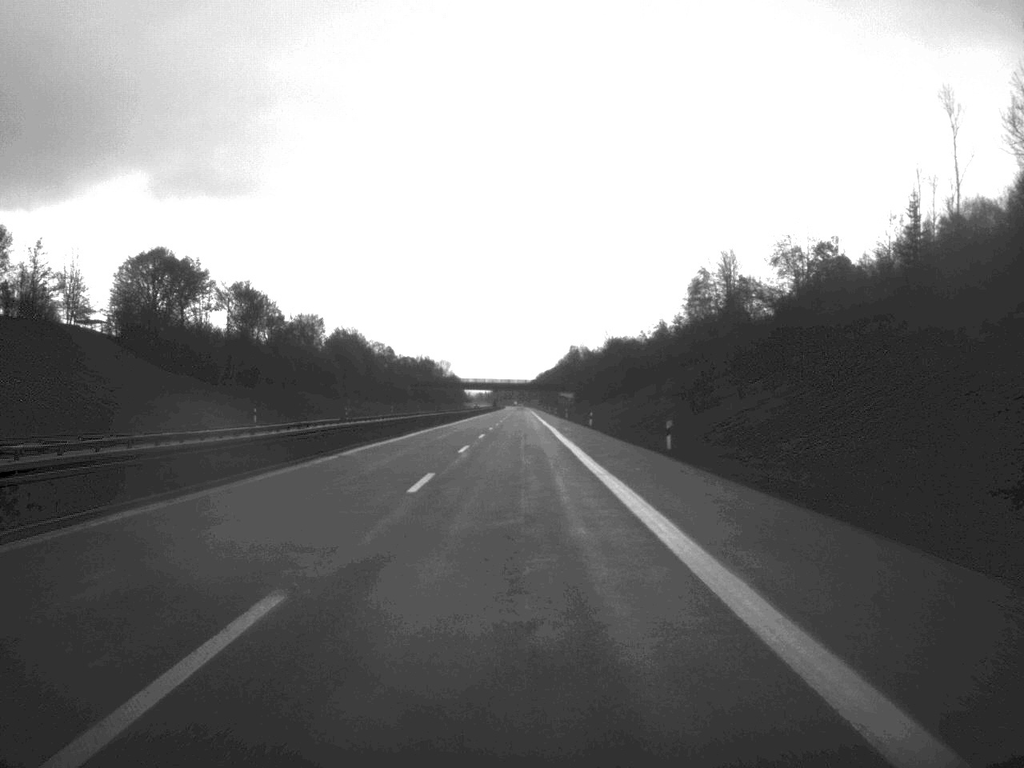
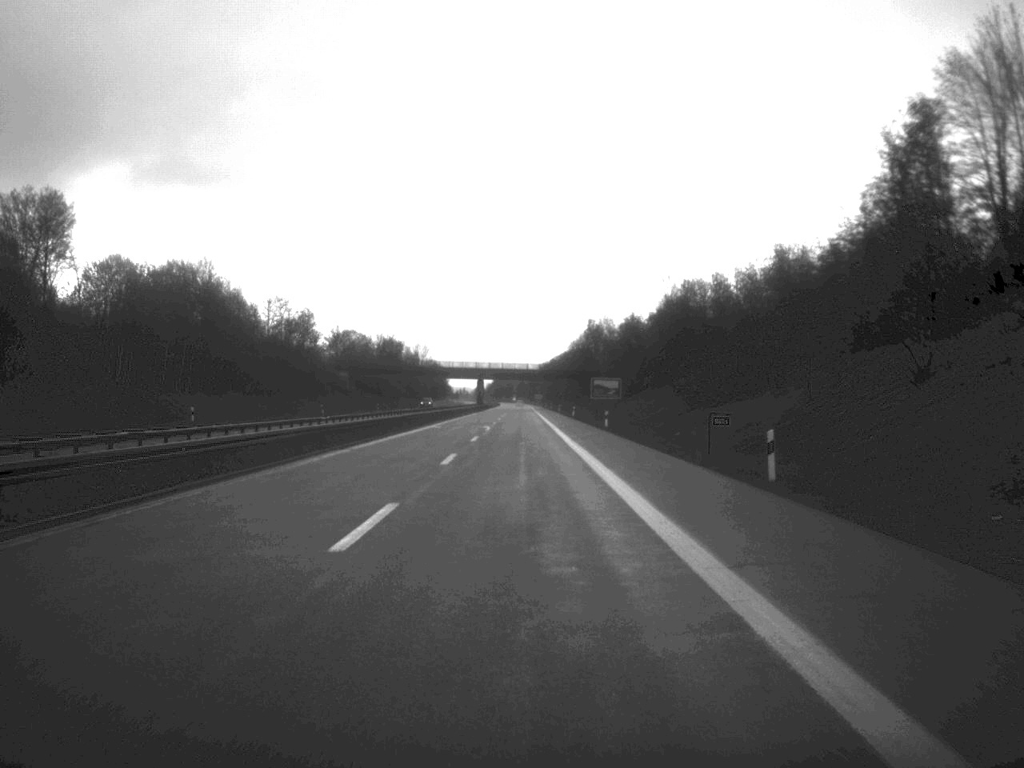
(-0.3, +115.3) m; 0°
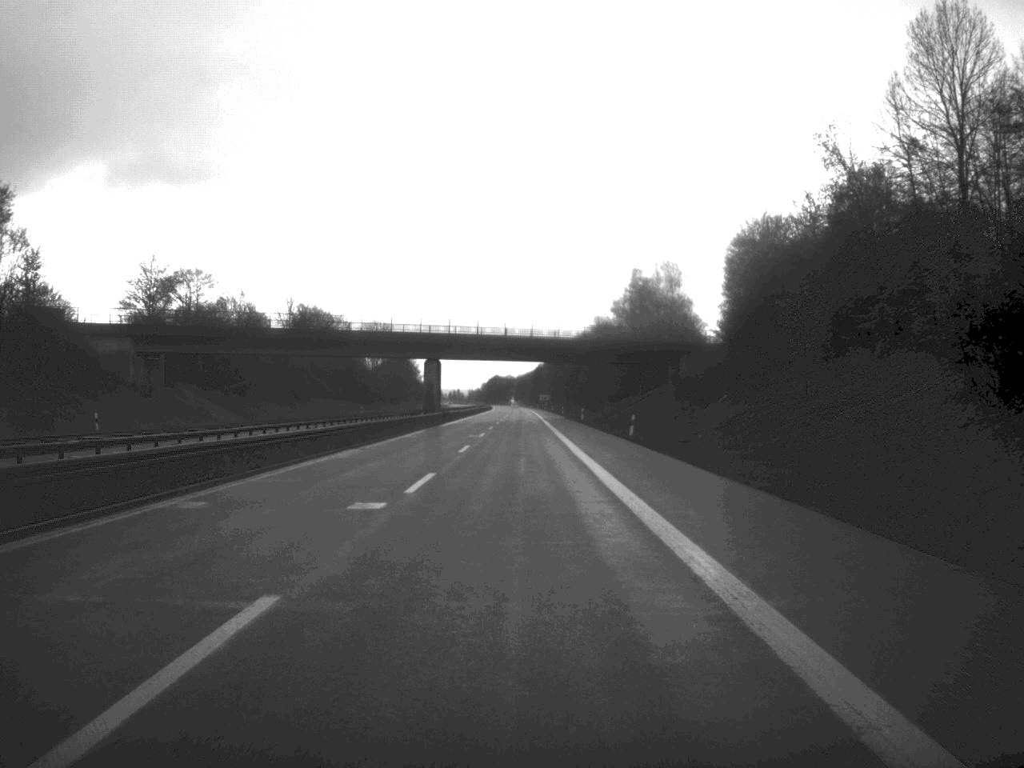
(-0.2, +114.9) m; 0°
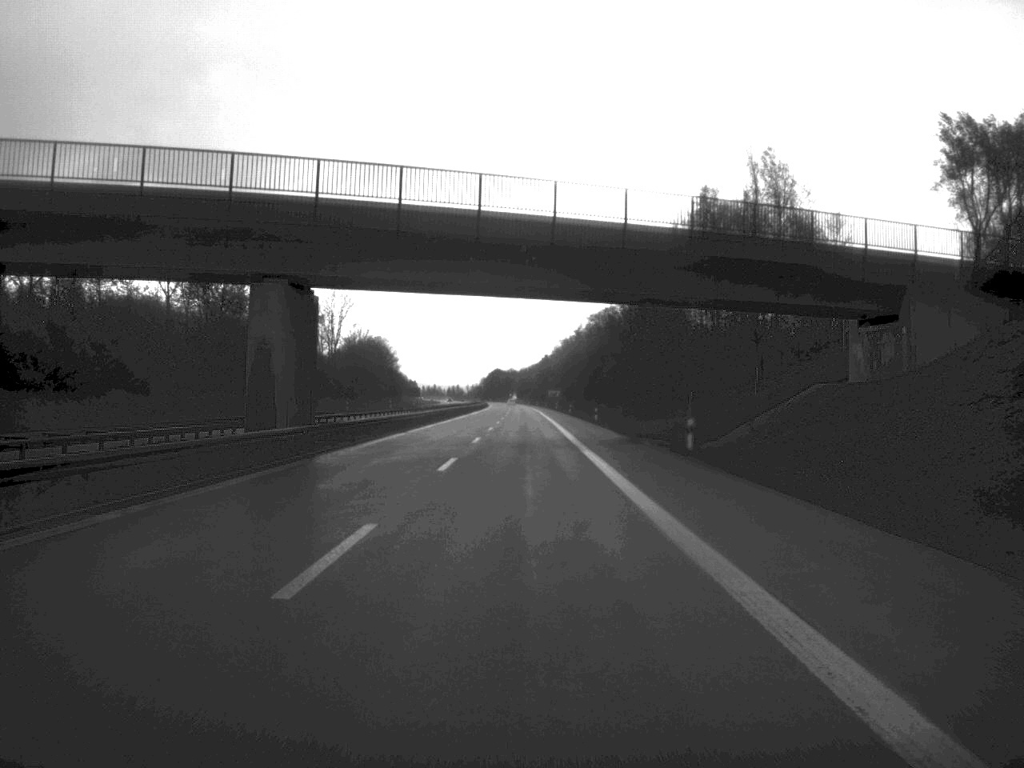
(-0.2, +65.4) m; 0°
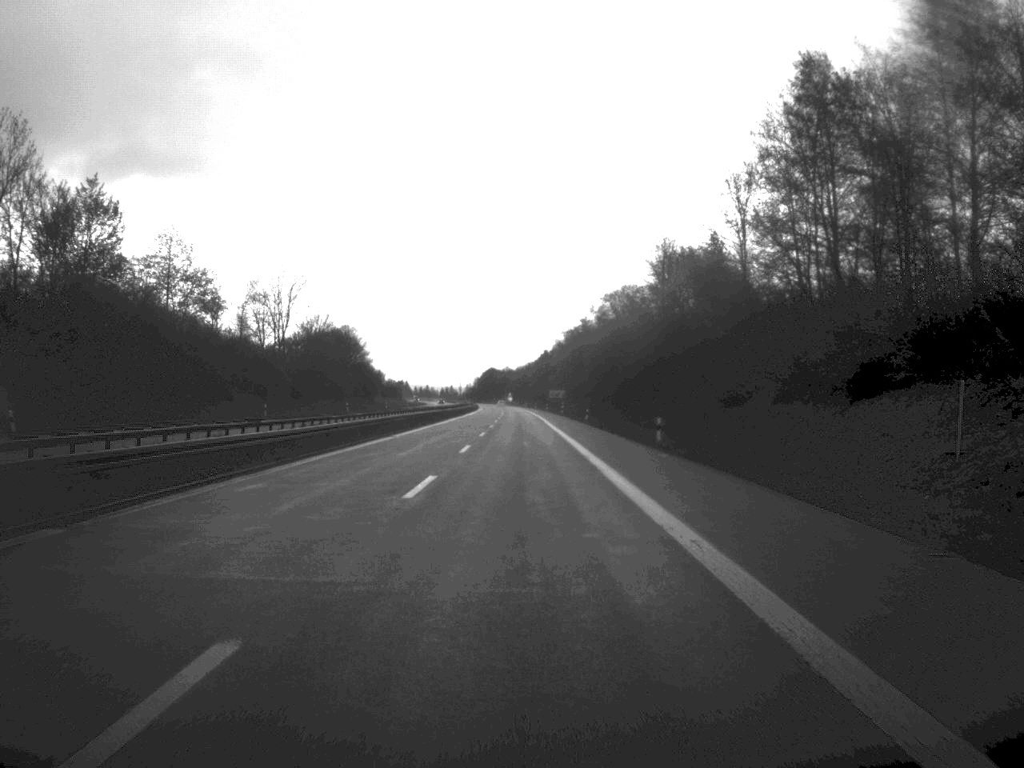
(0.0, +42.9) m; 0°
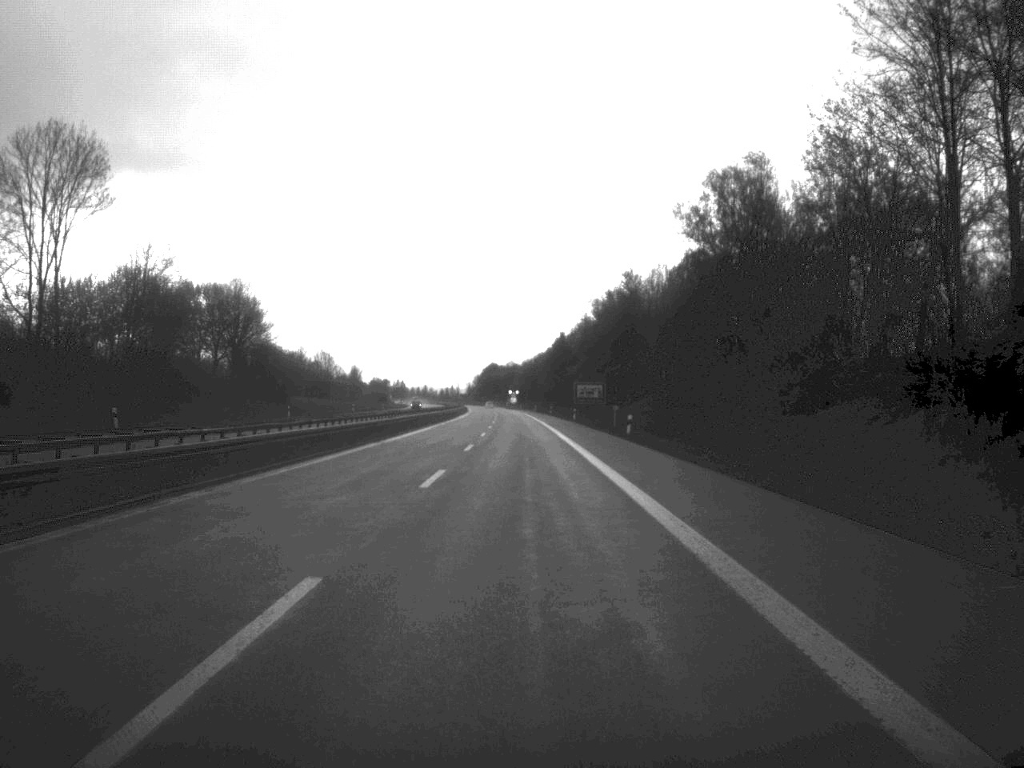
(-0.3, +85.5) m; 0°
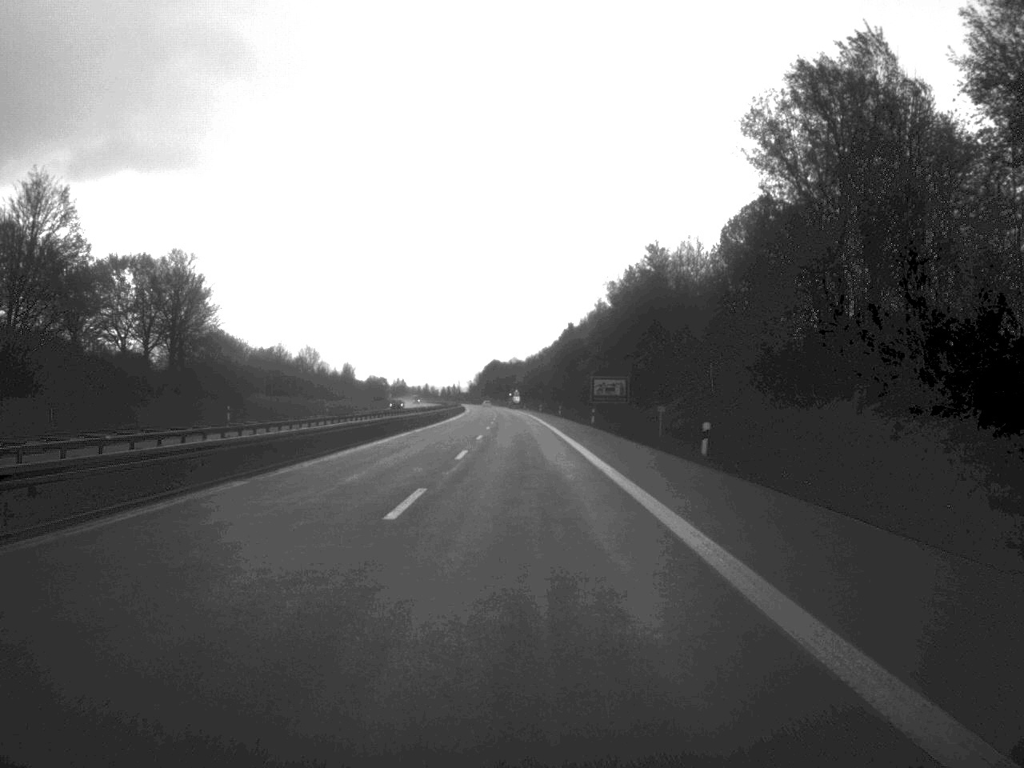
(0.0, +23.8) m; 0°
